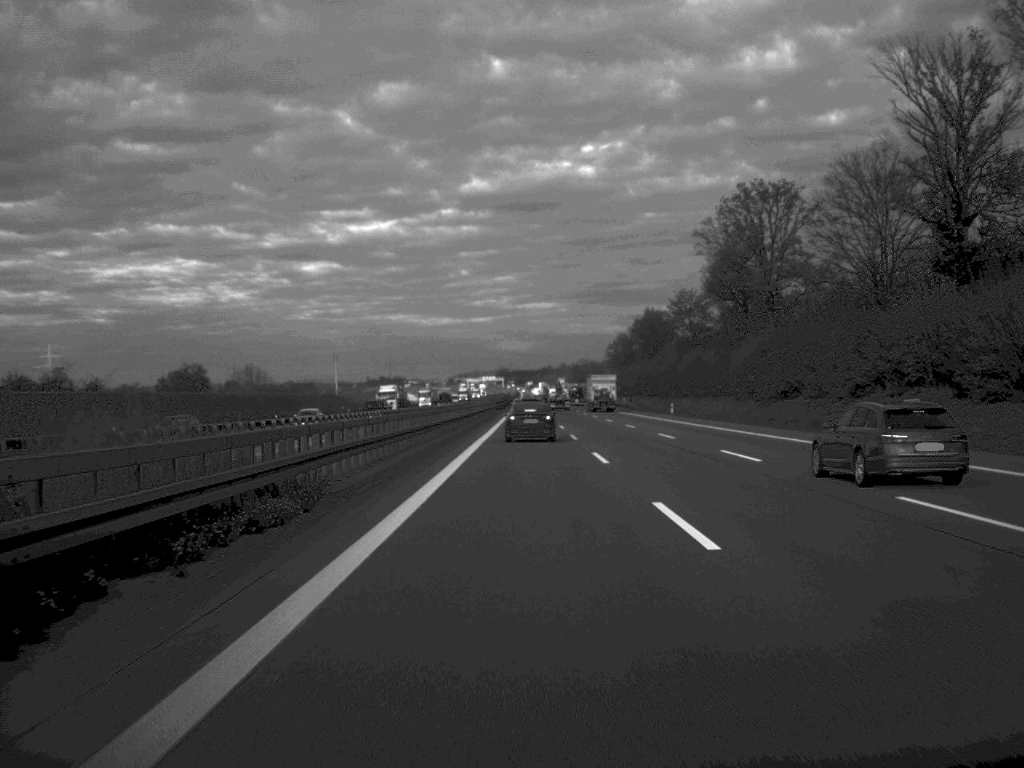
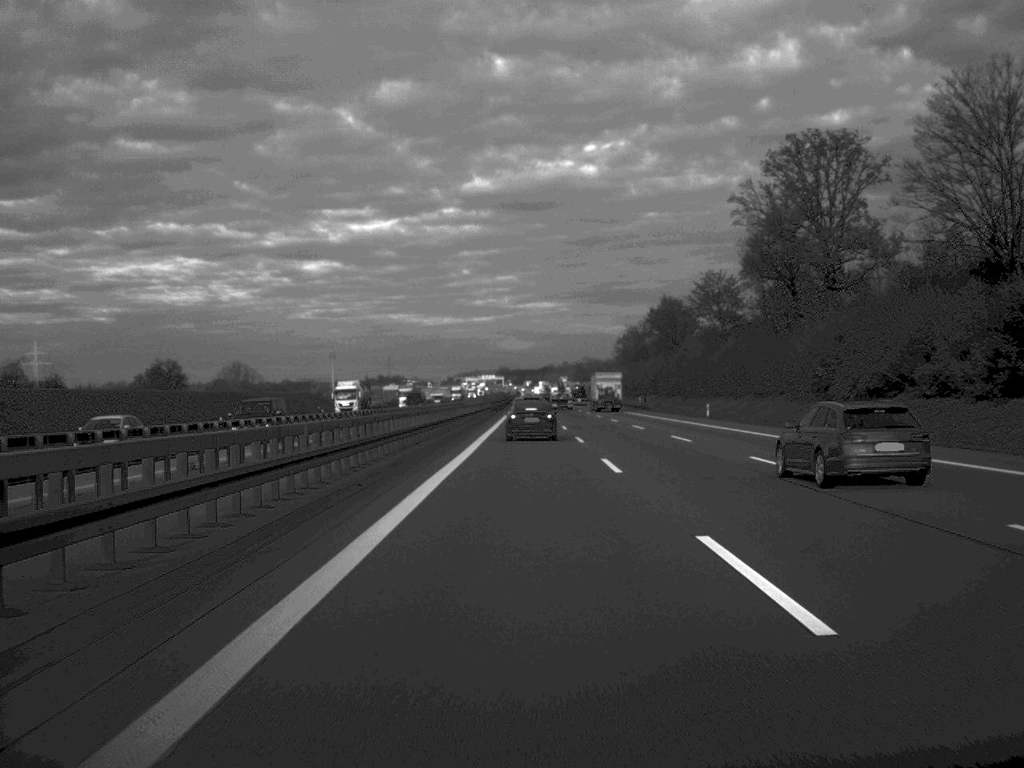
(0.0, +22.7) m; 0°
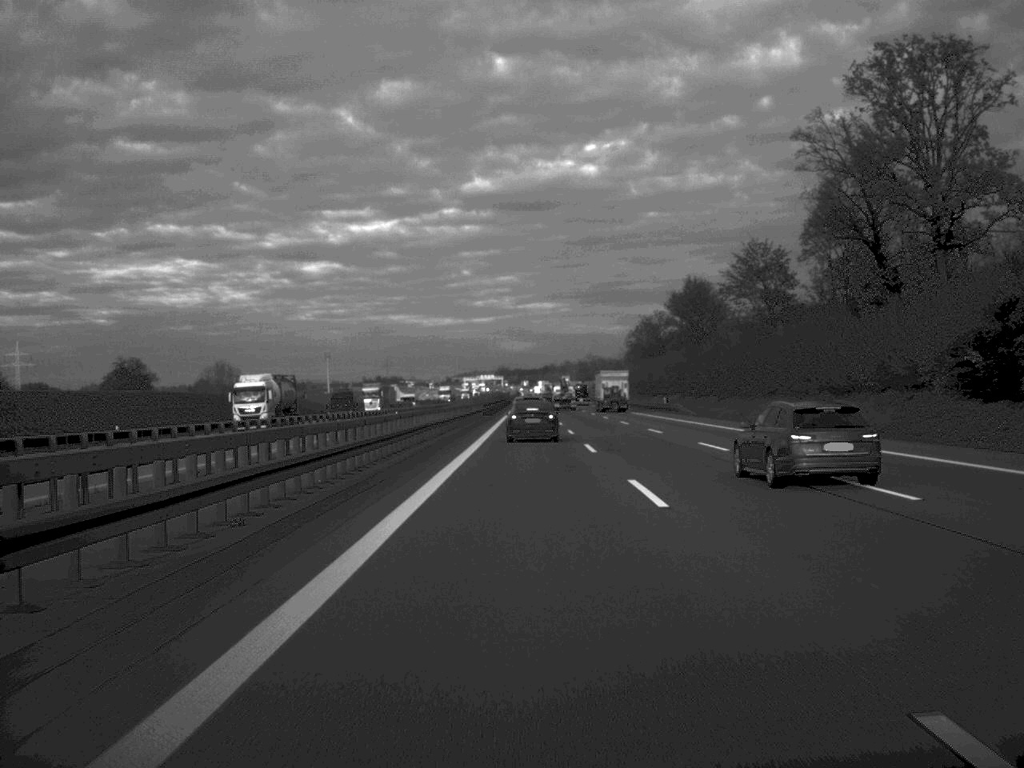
(0.0, +26.9) m; 0°
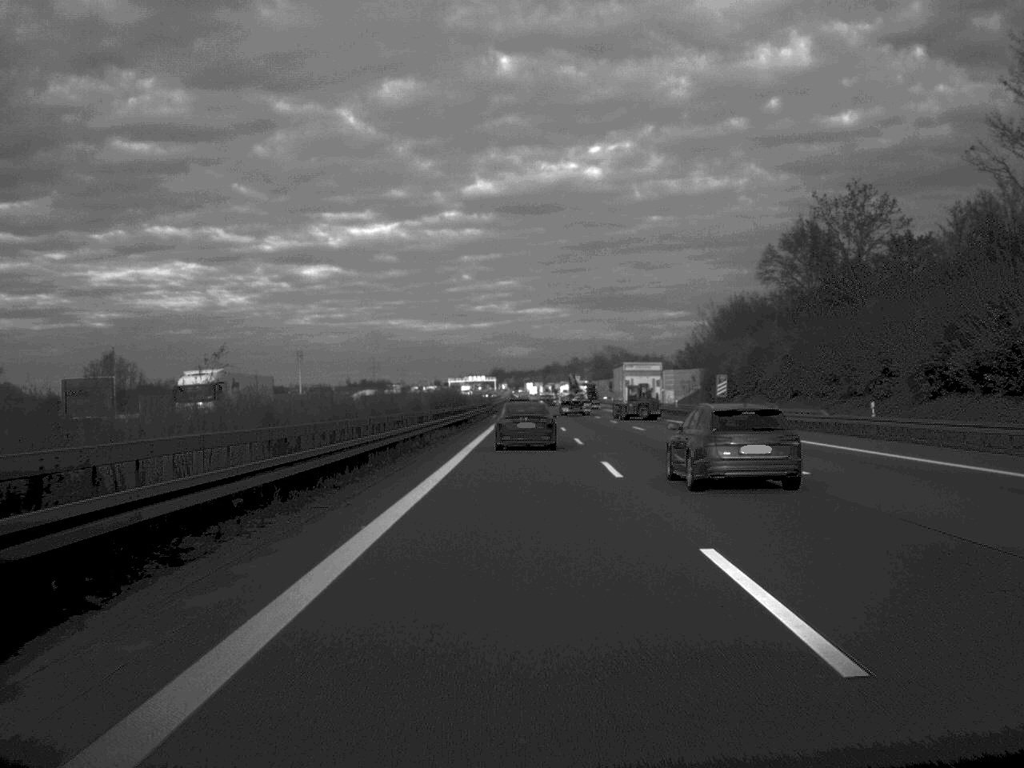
(0.0, +118.6) m; 0°
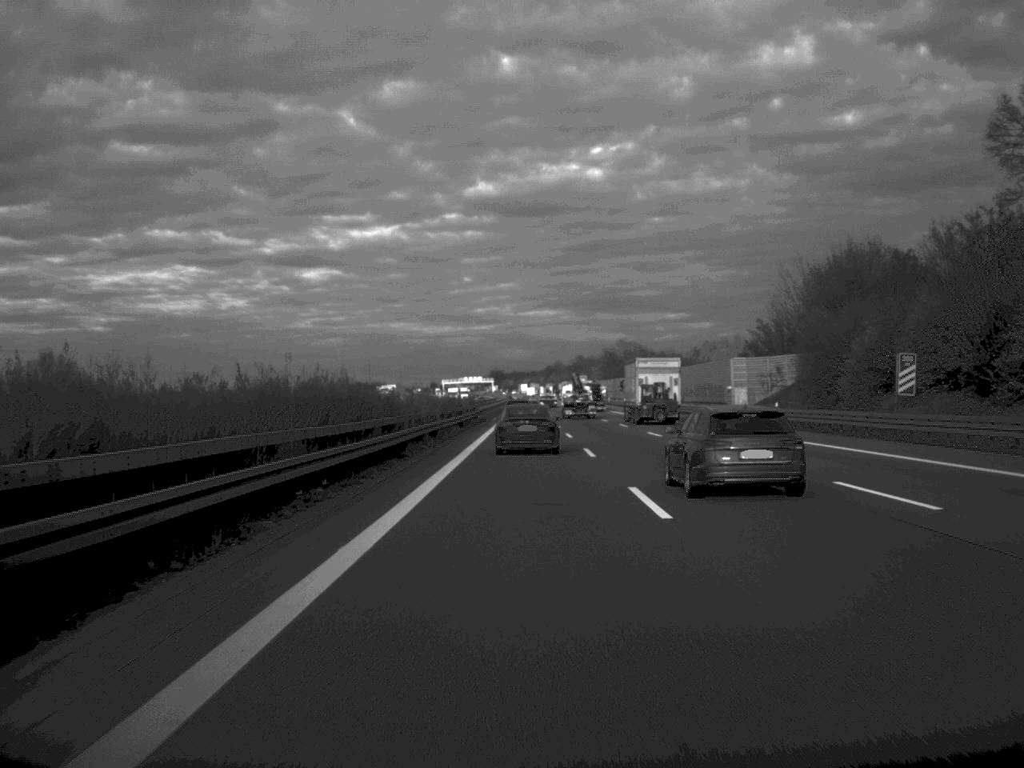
(0.0, +43.8) m; 0°
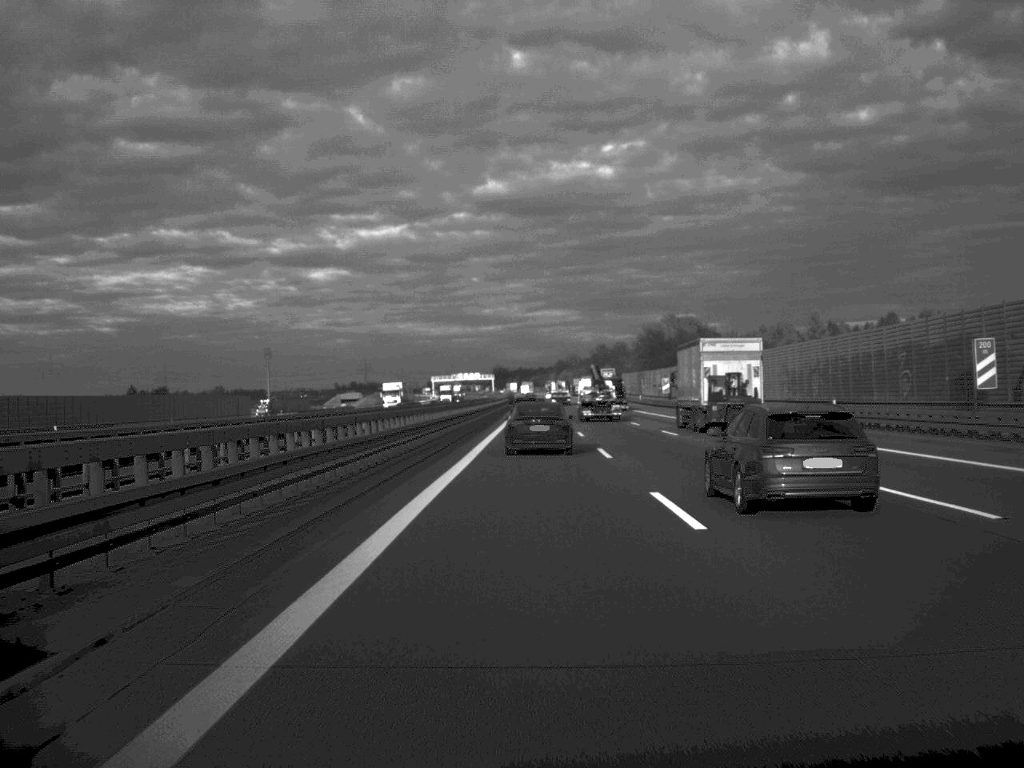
(-0.2, +91.3) m; 0°
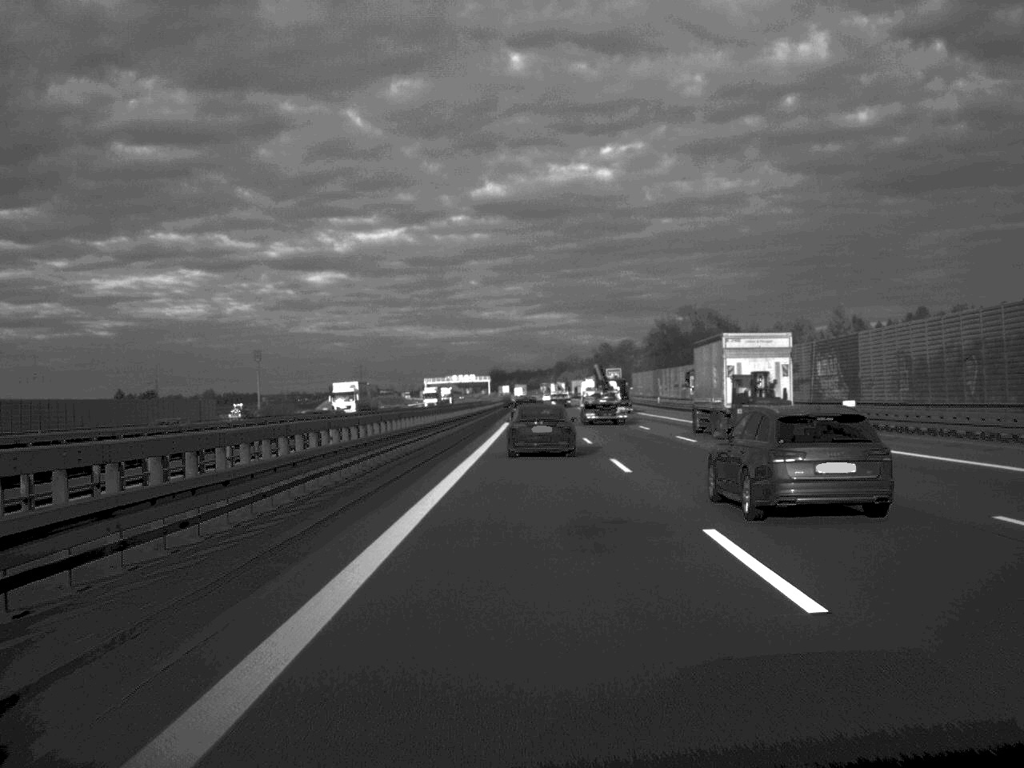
(0.0, +24.4) m; 0°
